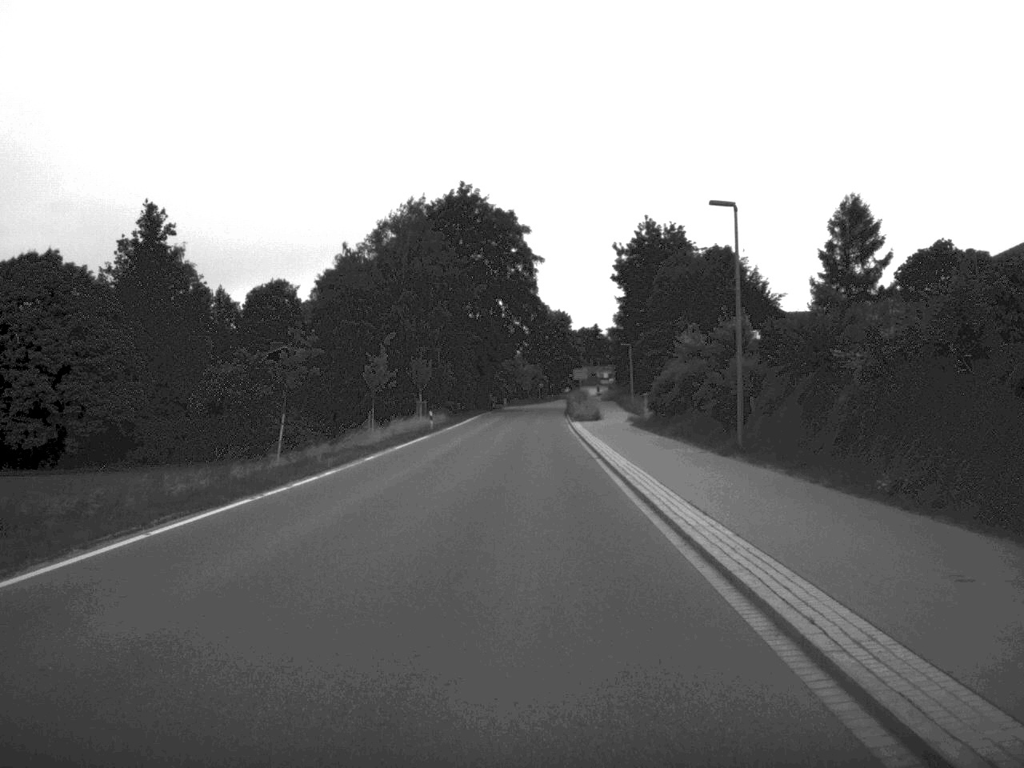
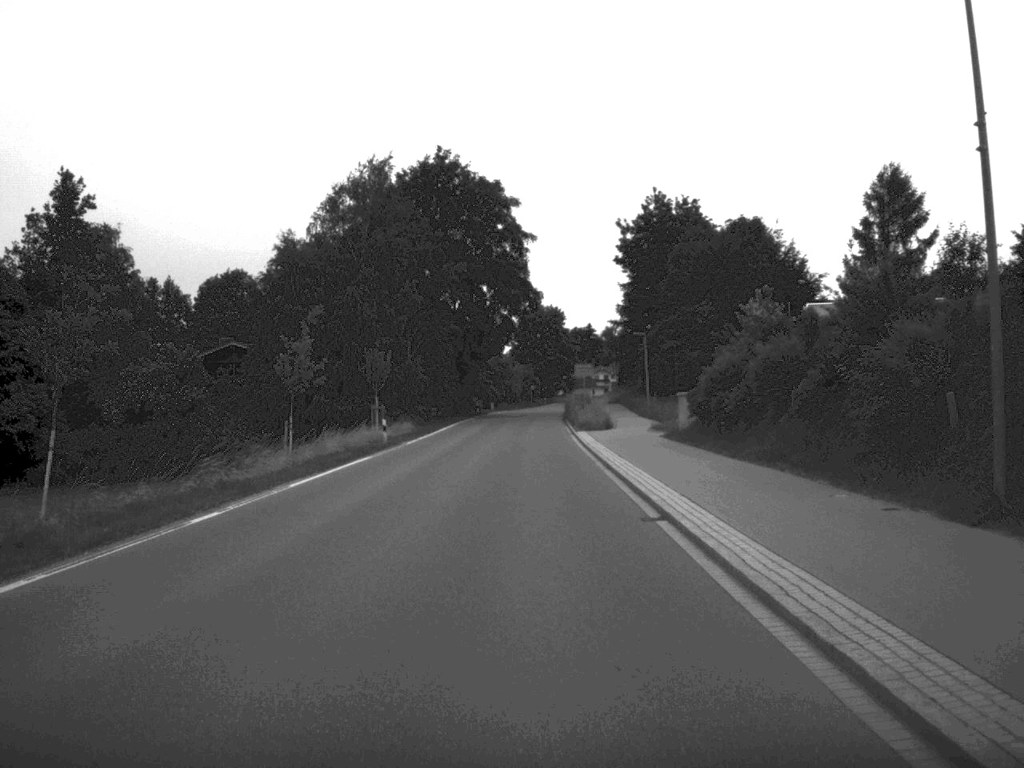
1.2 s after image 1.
(0.0, +17.6) m; 0°
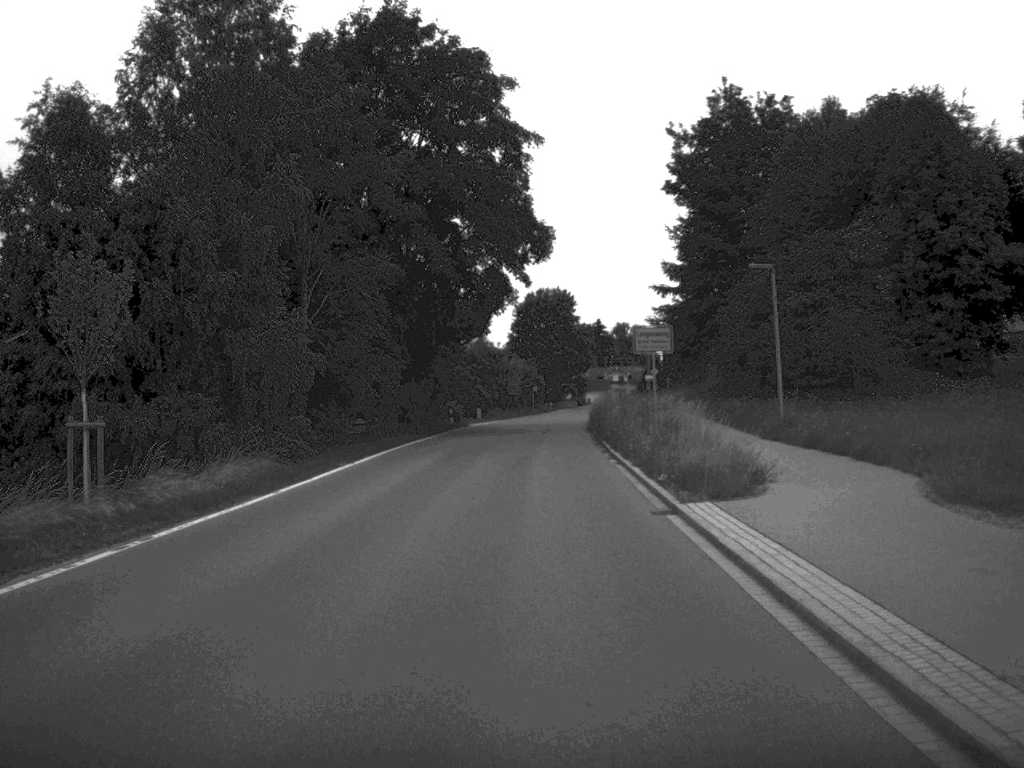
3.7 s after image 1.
(0.0, +37.4) m; 0°
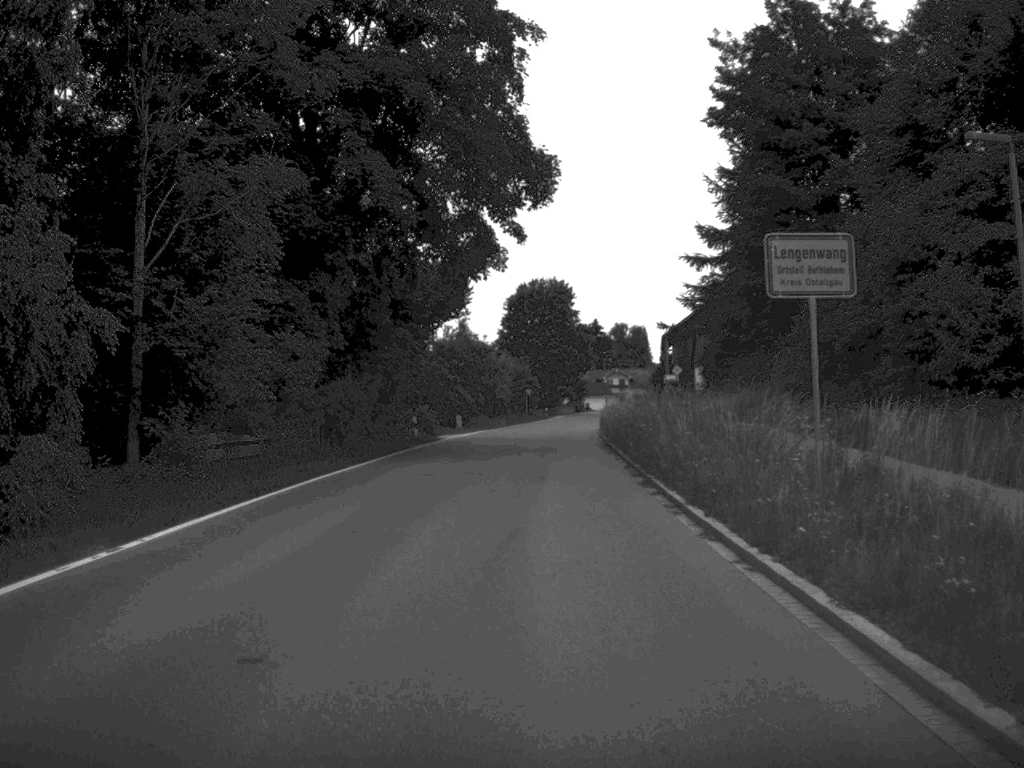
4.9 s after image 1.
(0.0, +17.8) m; 0°
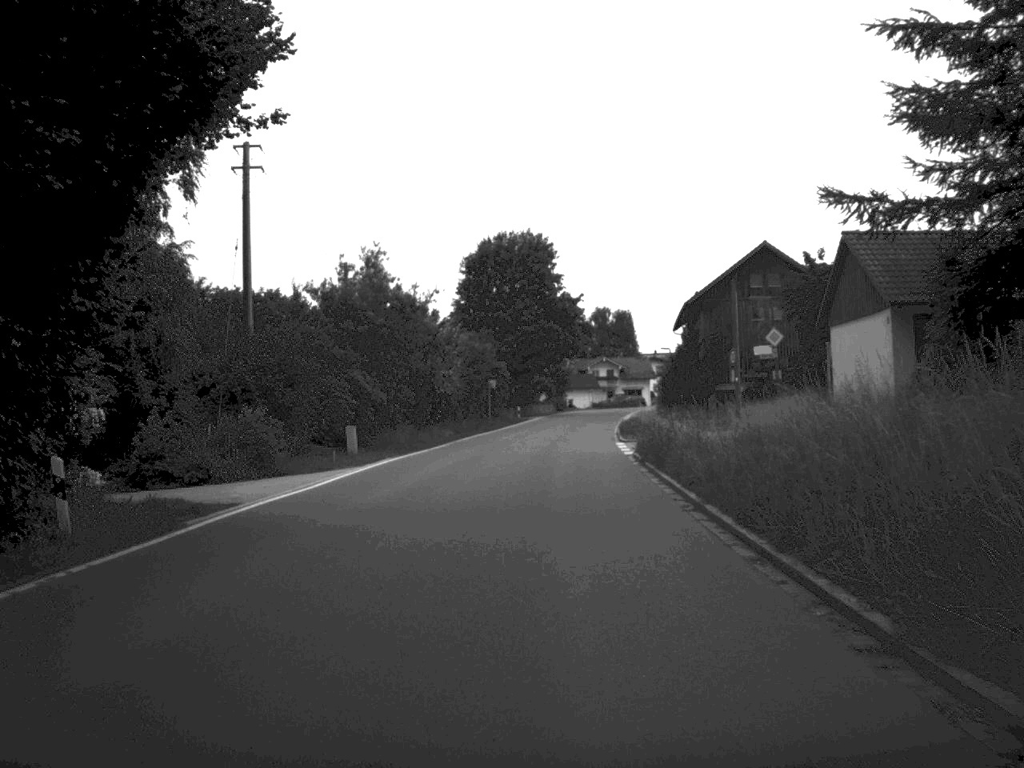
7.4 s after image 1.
(+0.3, +35.7) m; +1°
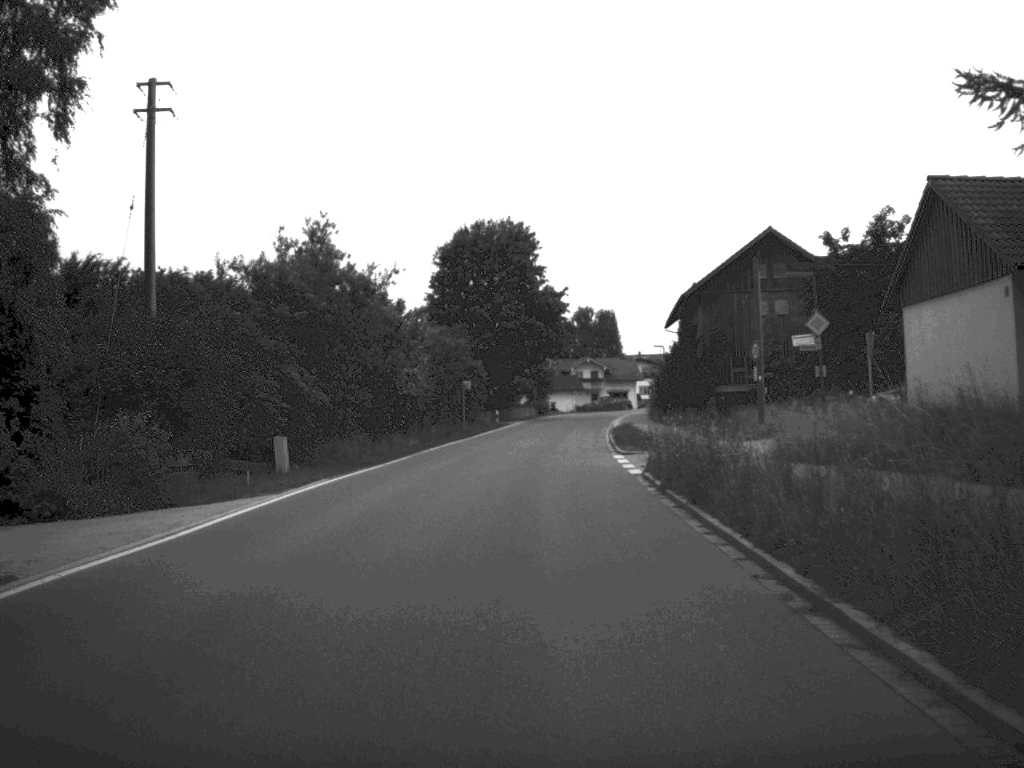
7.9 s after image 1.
(+0.1, +8.1) m; +1°
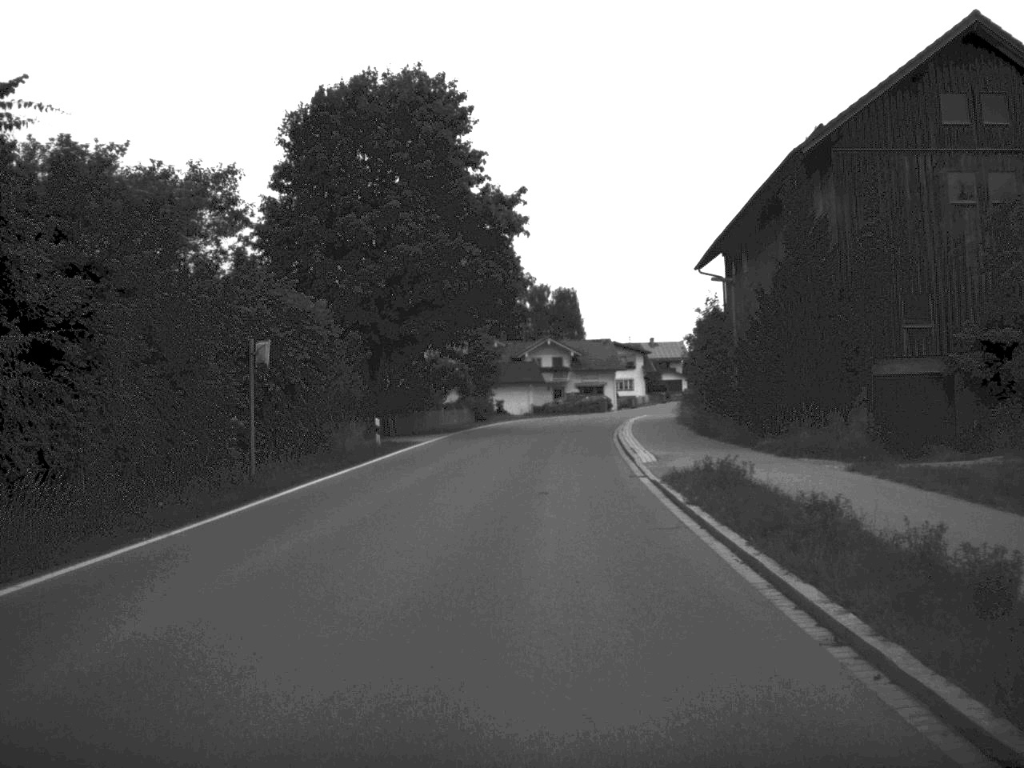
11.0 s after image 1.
(+0.9, +42.2) m; +2°
